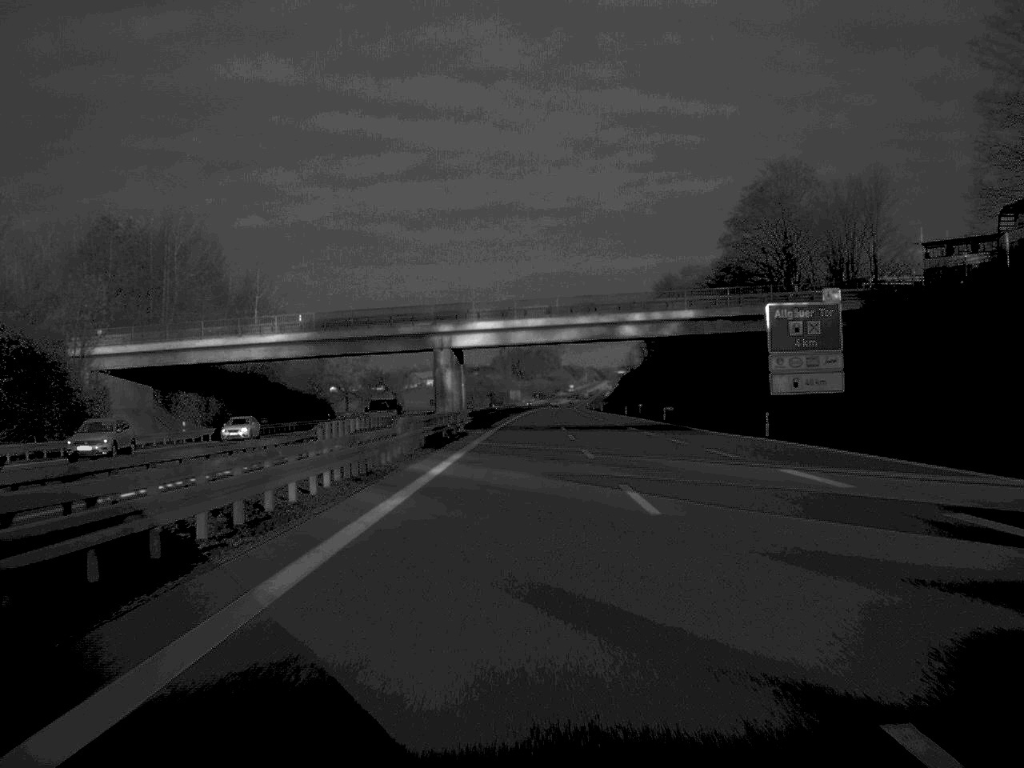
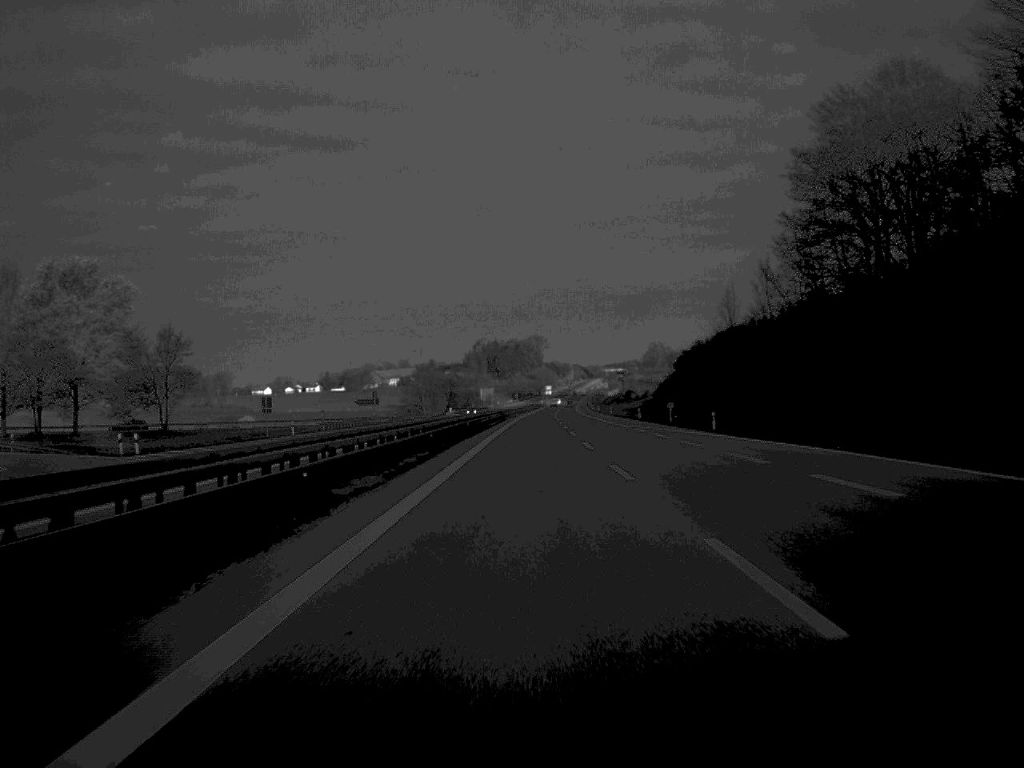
(+0.8, +133.8) m; +1°
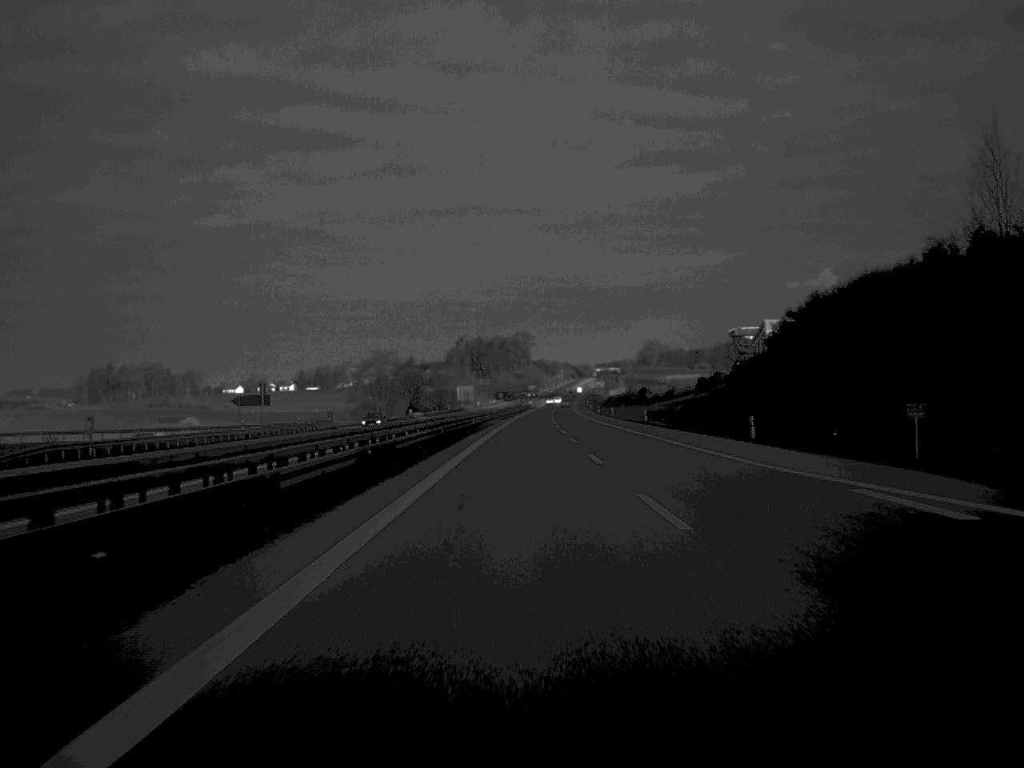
(+0.3, +63.1) m; +1°
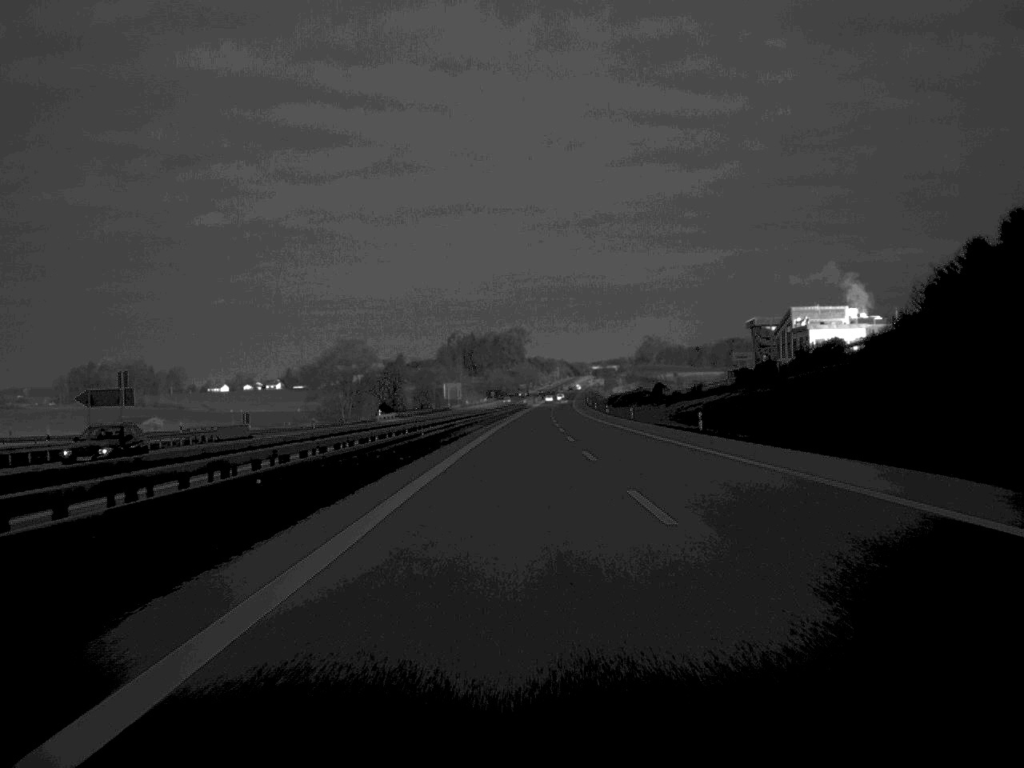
(+0.1, +36.1) m; 0°
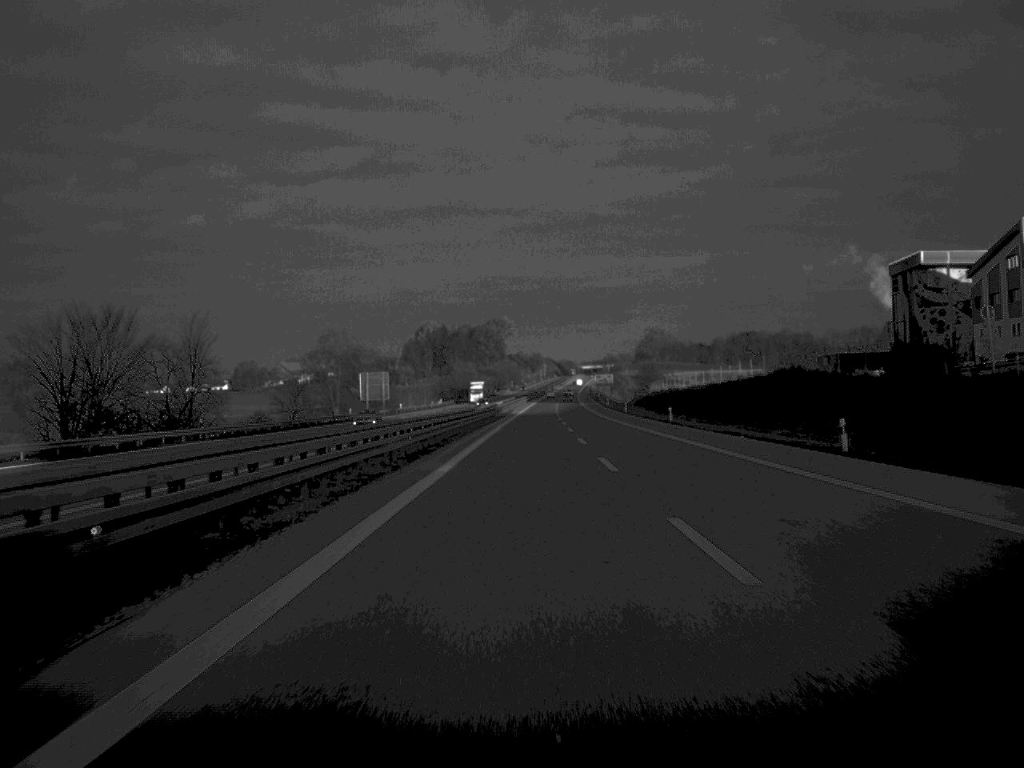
(+0.7, +129.2) m; +1°
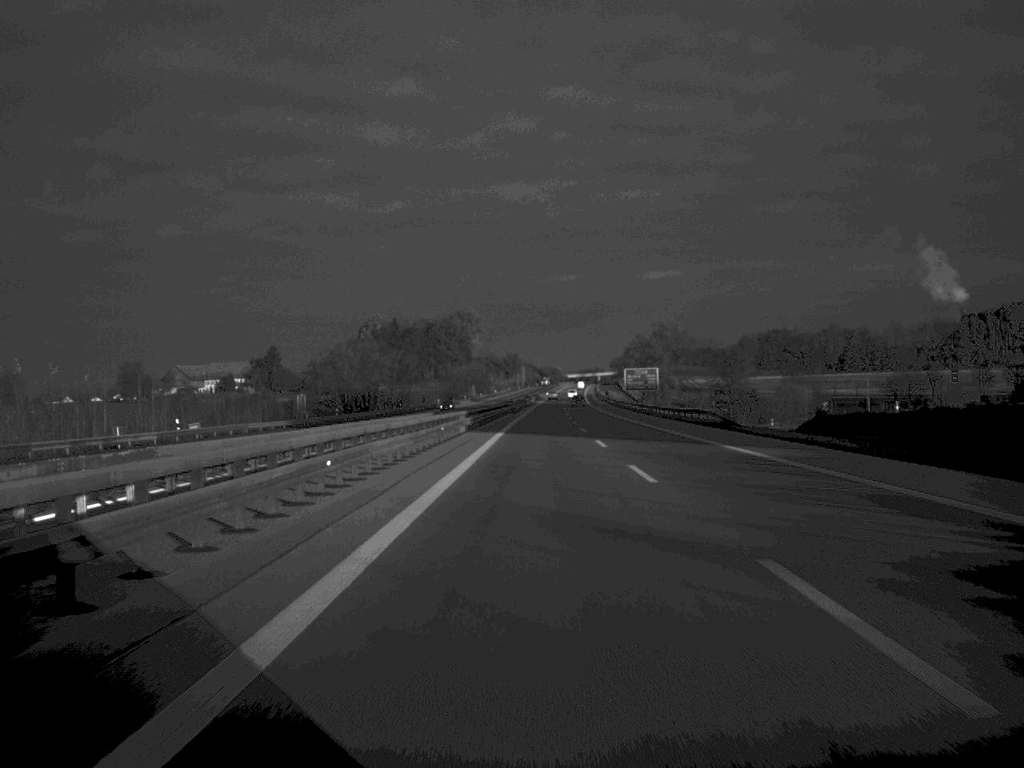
(+1.5, +165.2) m; +1°
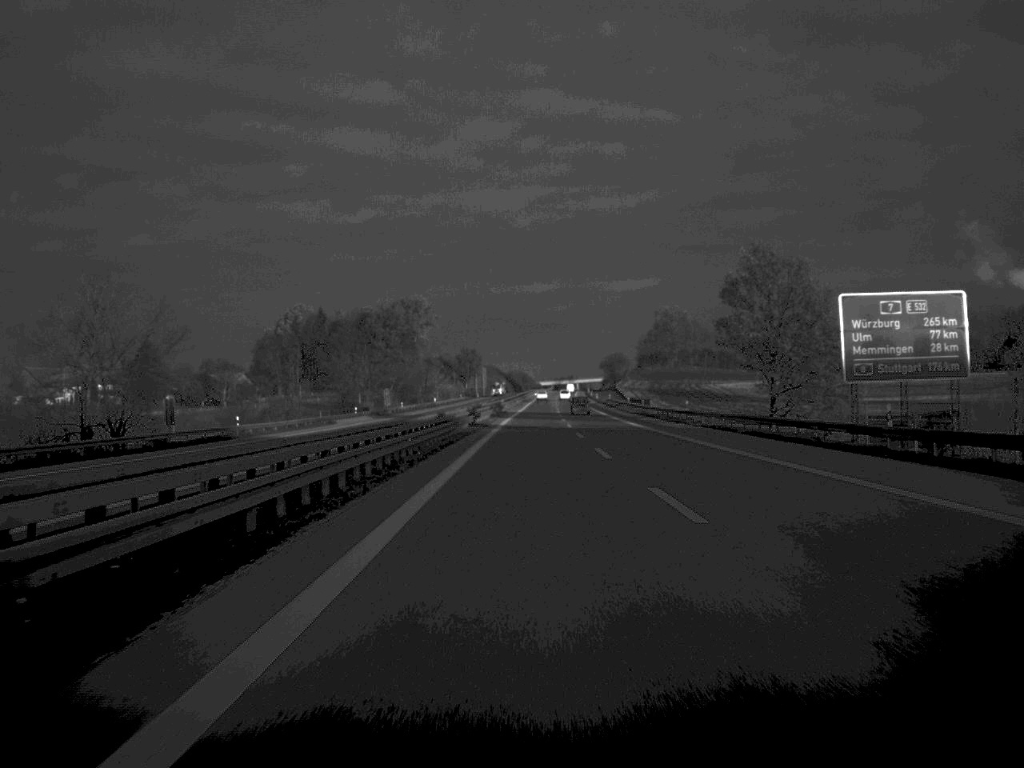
(+1.8, +133.7) m; +1°
